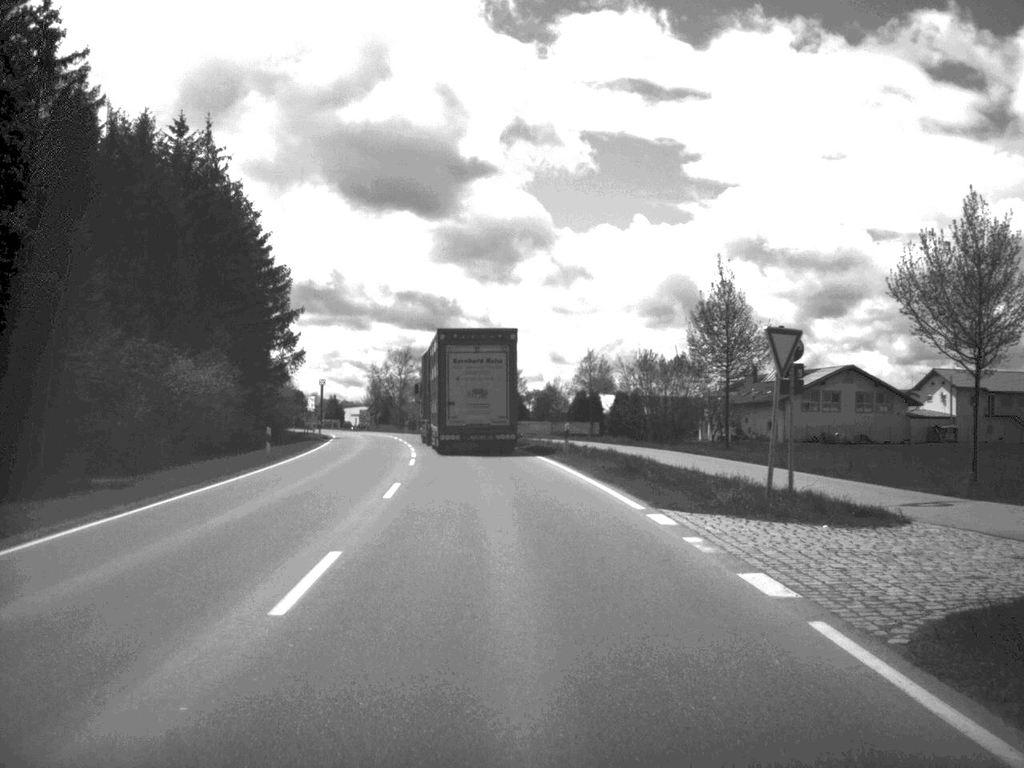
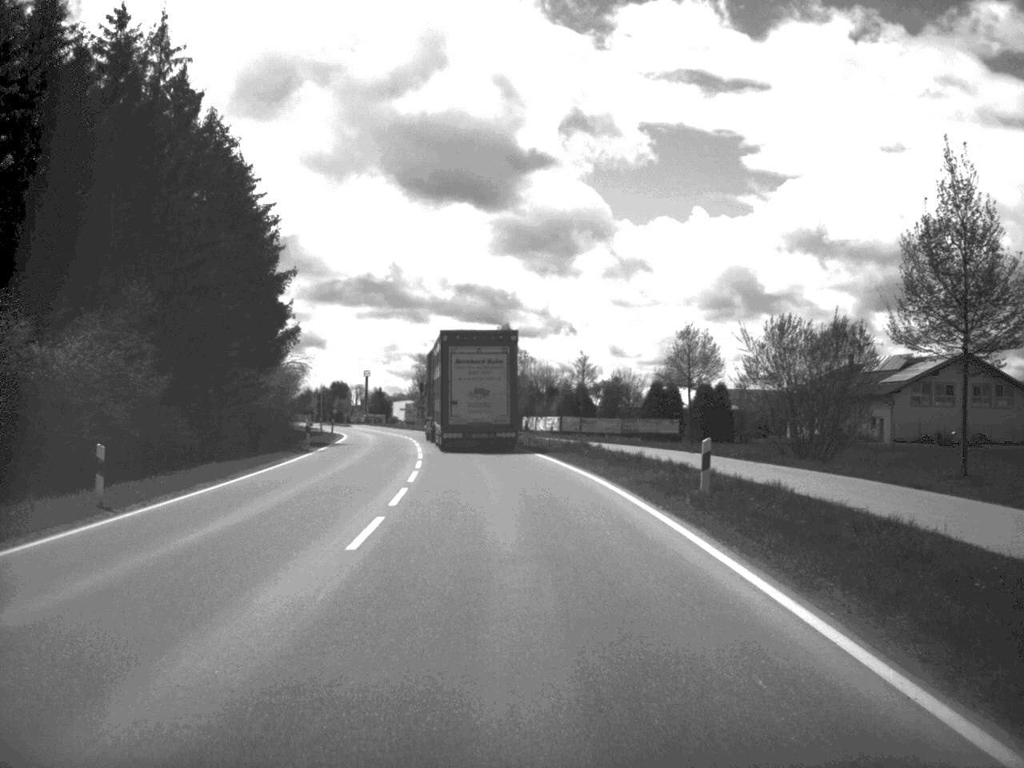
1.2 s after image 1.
(-0.5, +20.0) m; -3°
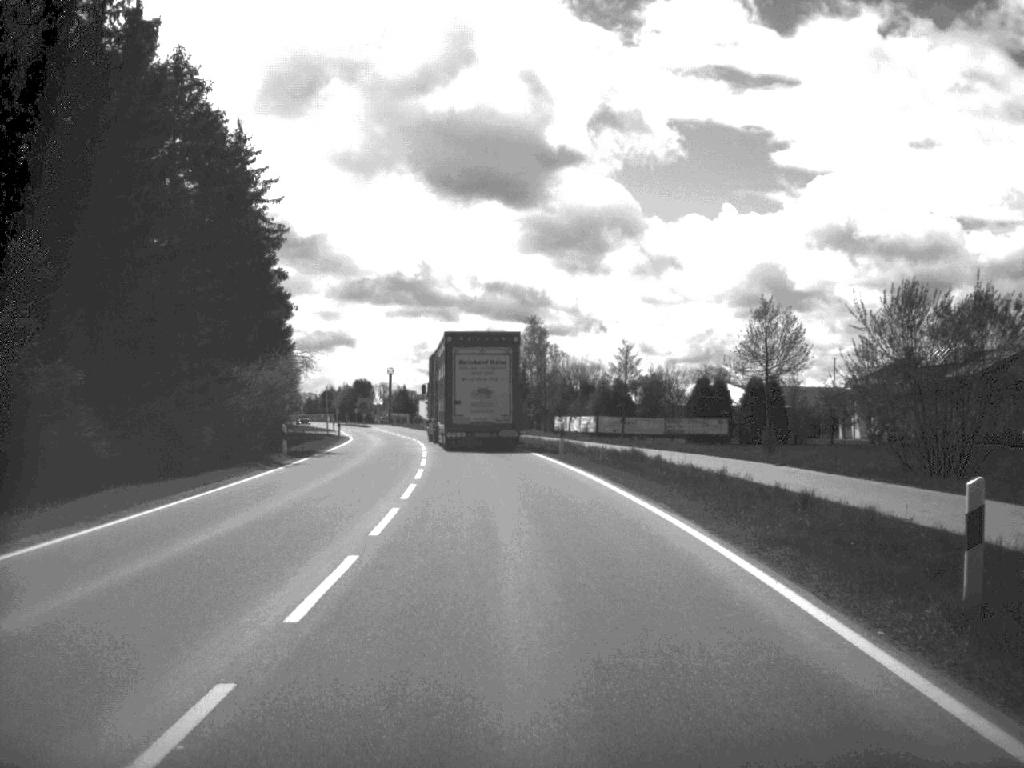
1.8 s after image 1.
(-0.1, +10.4) m; -1°
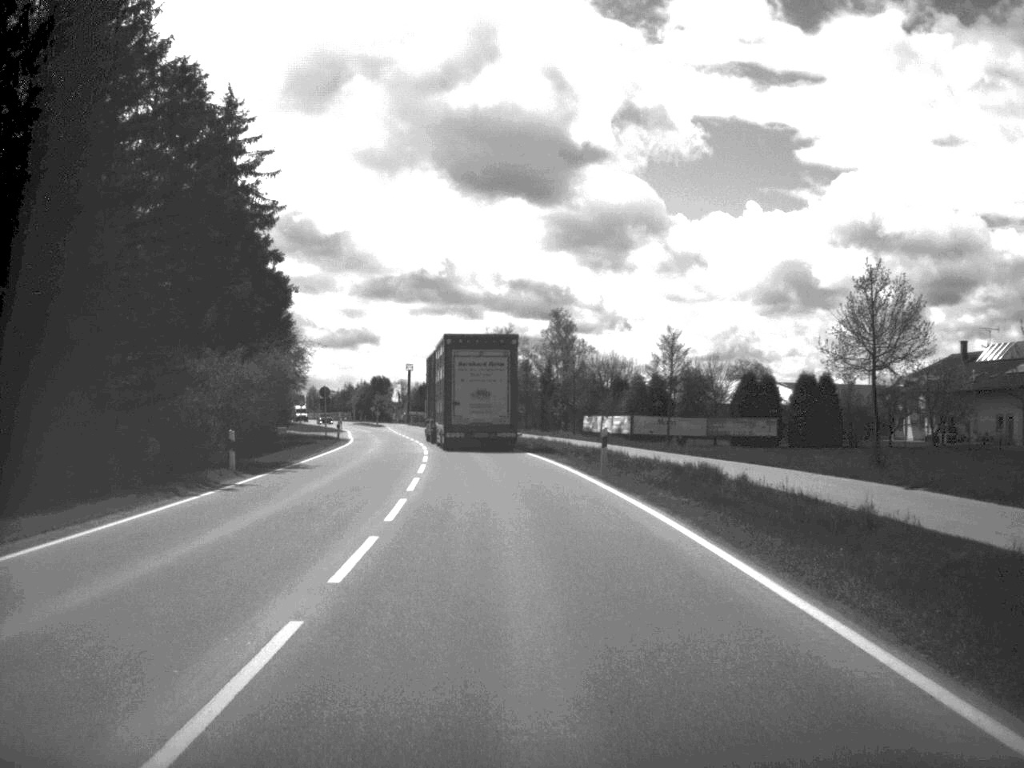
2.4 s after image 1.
(-0.1, +9.9) m; -1°
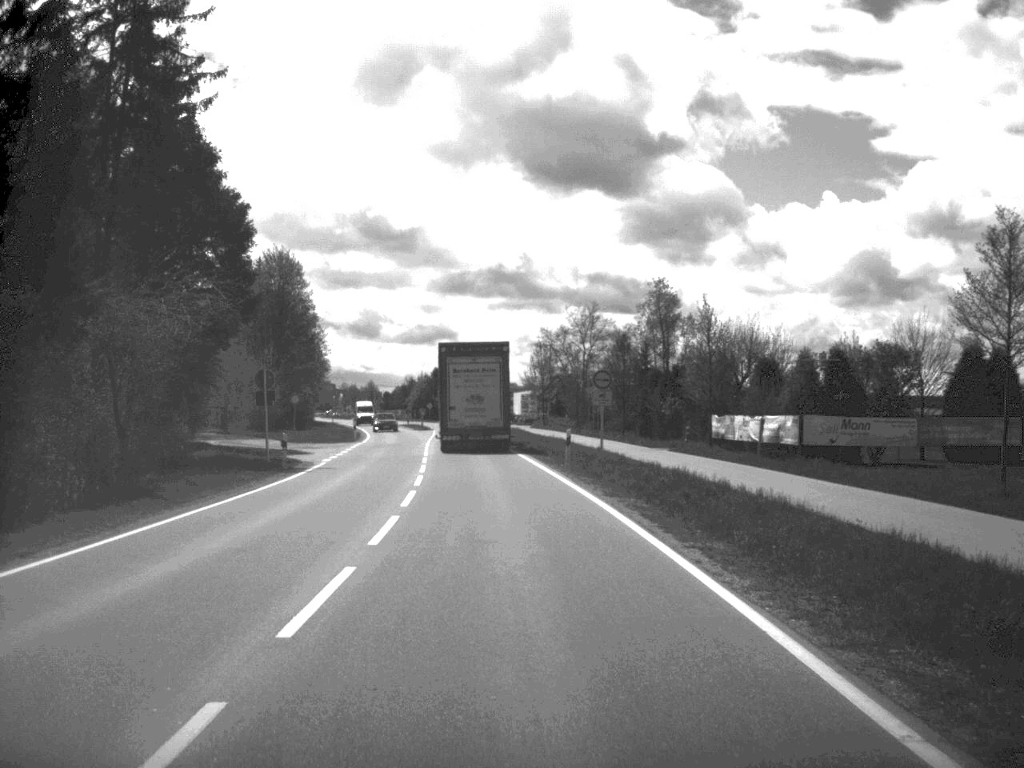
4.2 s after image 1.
(-0.9, +32.0) m; -4°
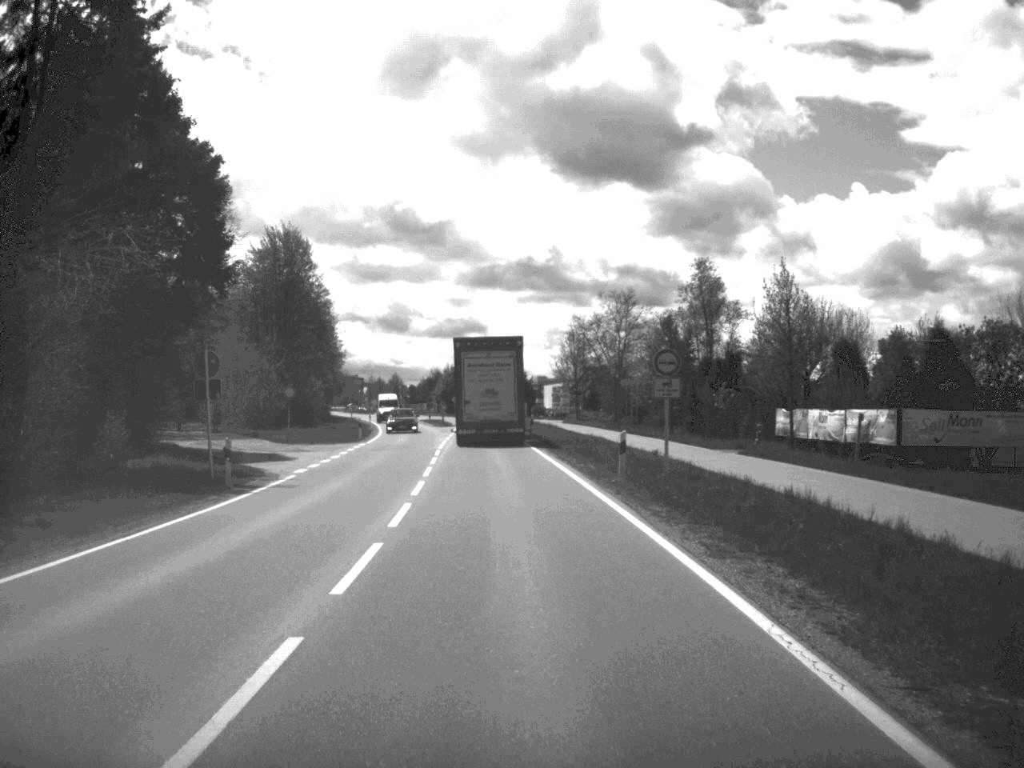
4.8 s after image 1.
(-0.1, +10.0) m; -1°
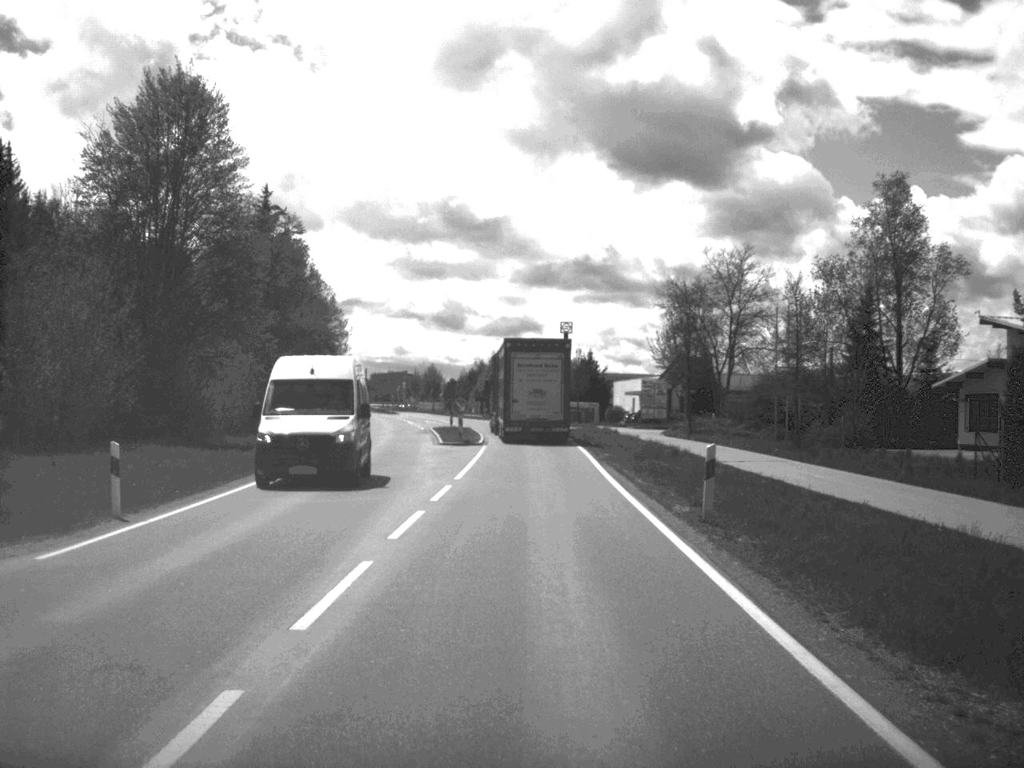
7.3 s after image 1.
(-1.4, +43.1) m; -3°
